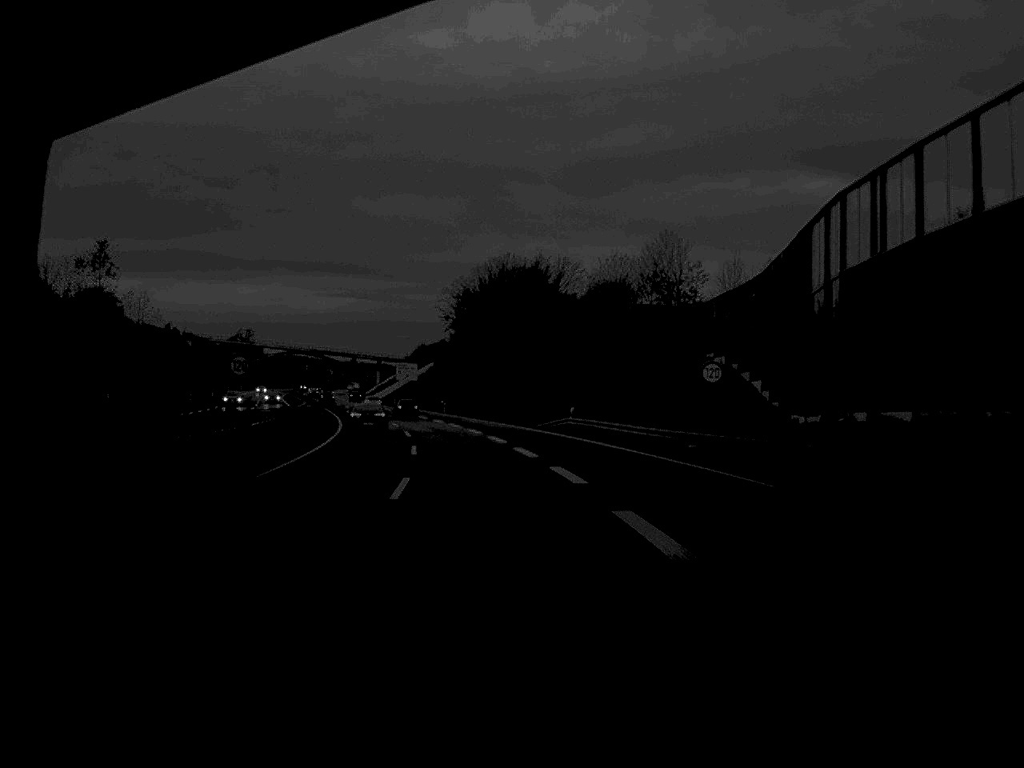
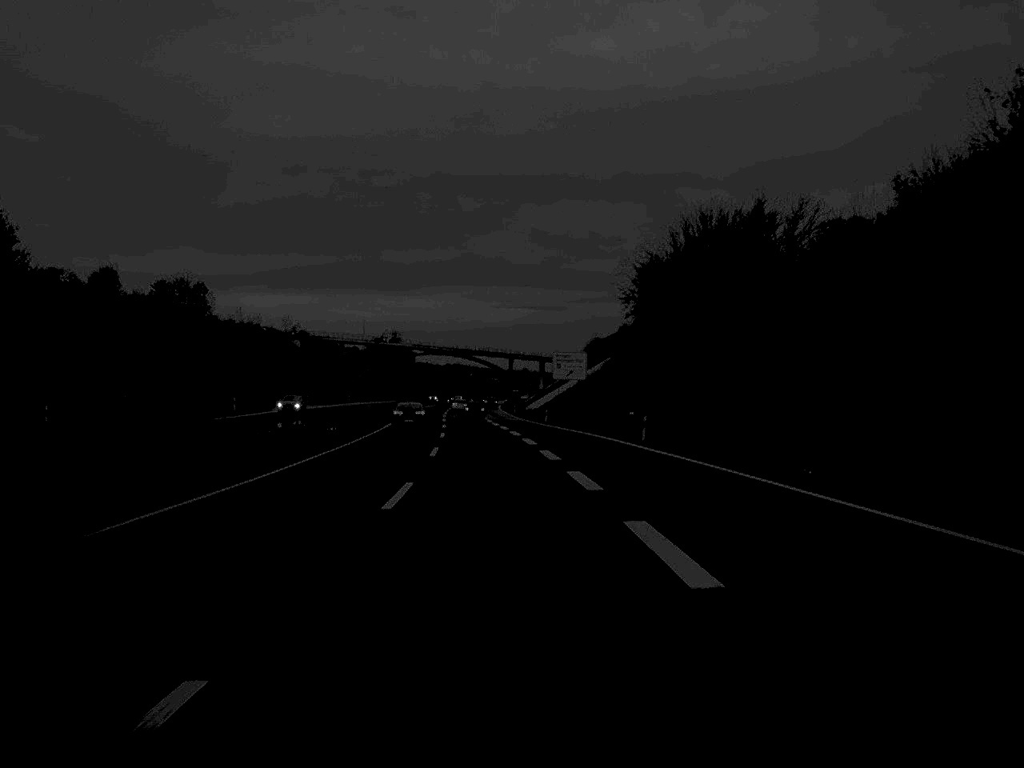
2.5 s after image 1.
(-5.4, +74.0) m; -8°
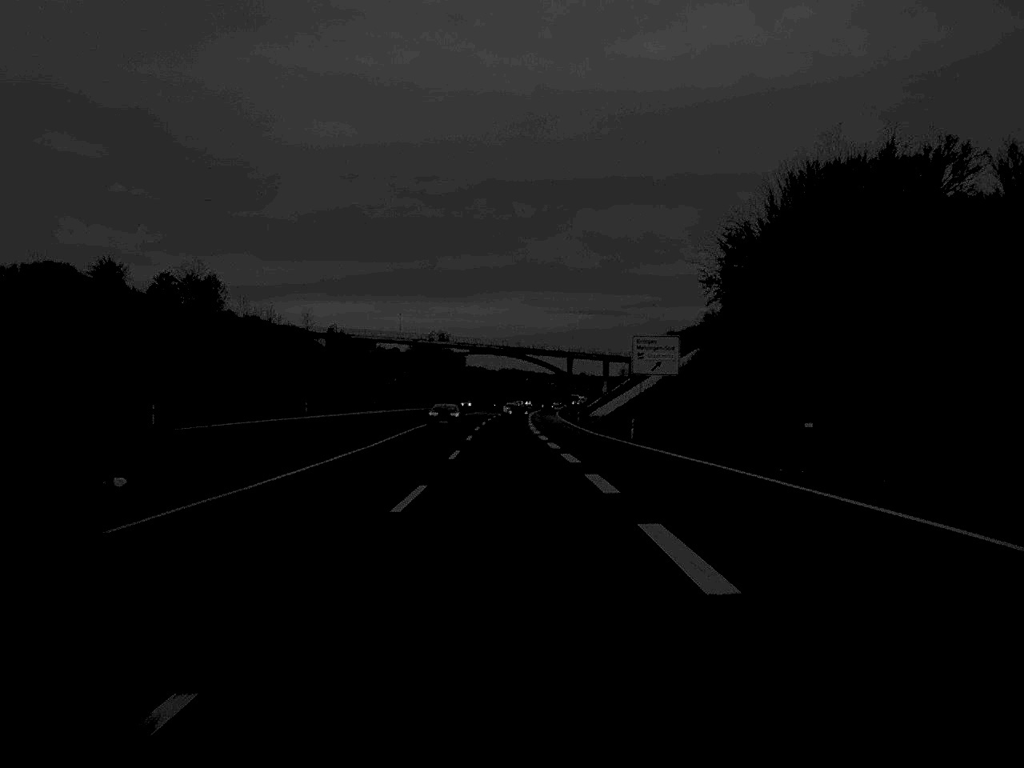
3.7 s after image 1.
(-0.8, +36.4) m; -2°
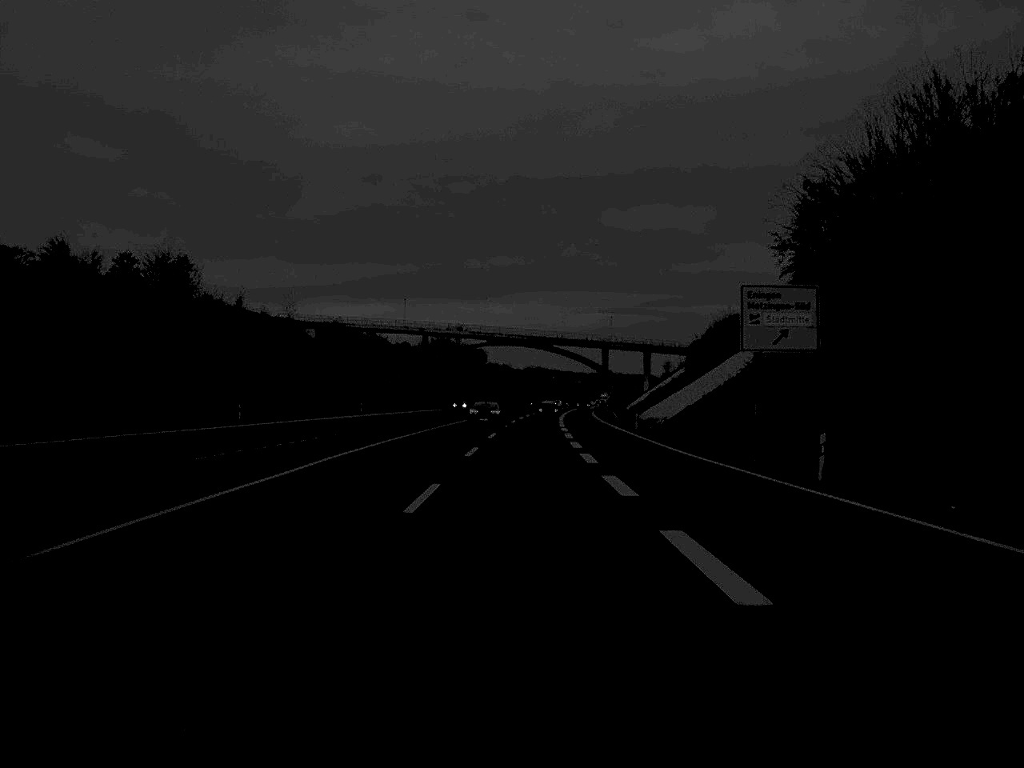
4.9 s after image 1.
(-0.4, +36.7) m; -1°
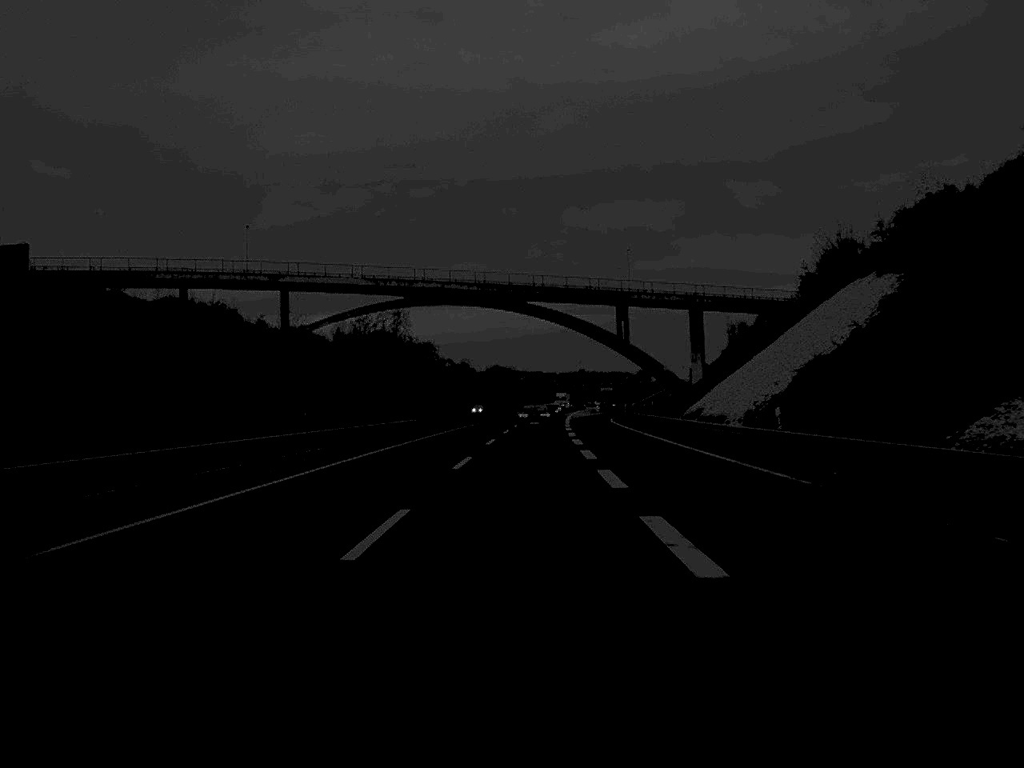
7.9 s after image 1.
(+1.0, +95.1) m; +2°
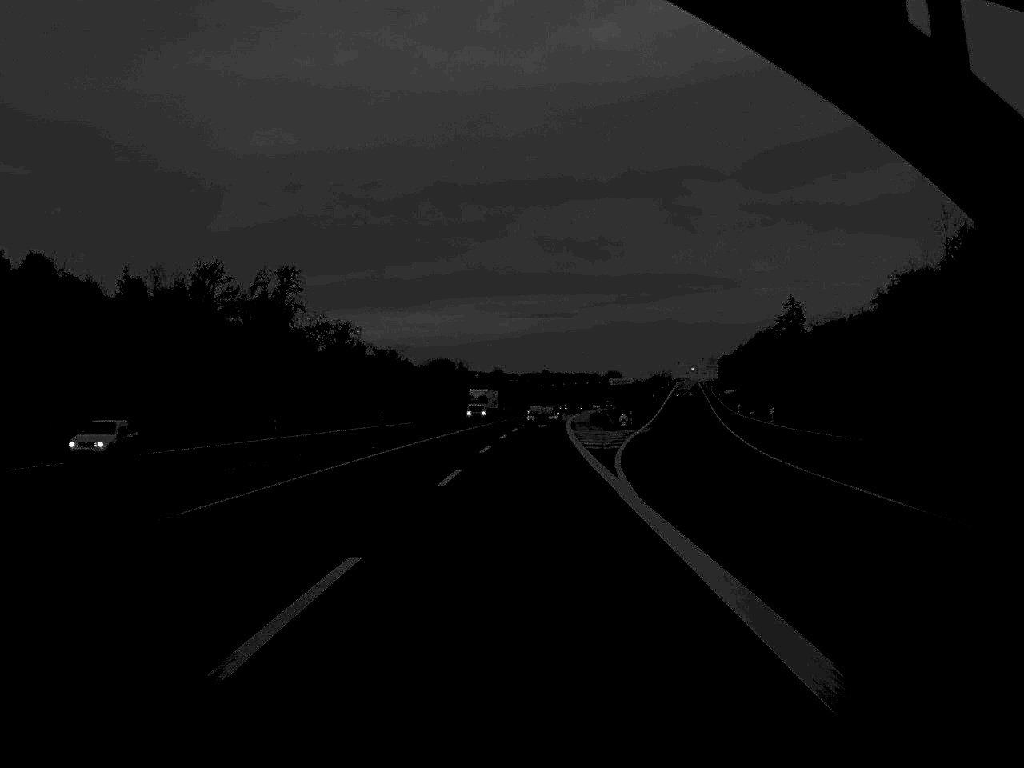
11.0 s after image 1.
(+1.4, +95.2) m; +2°
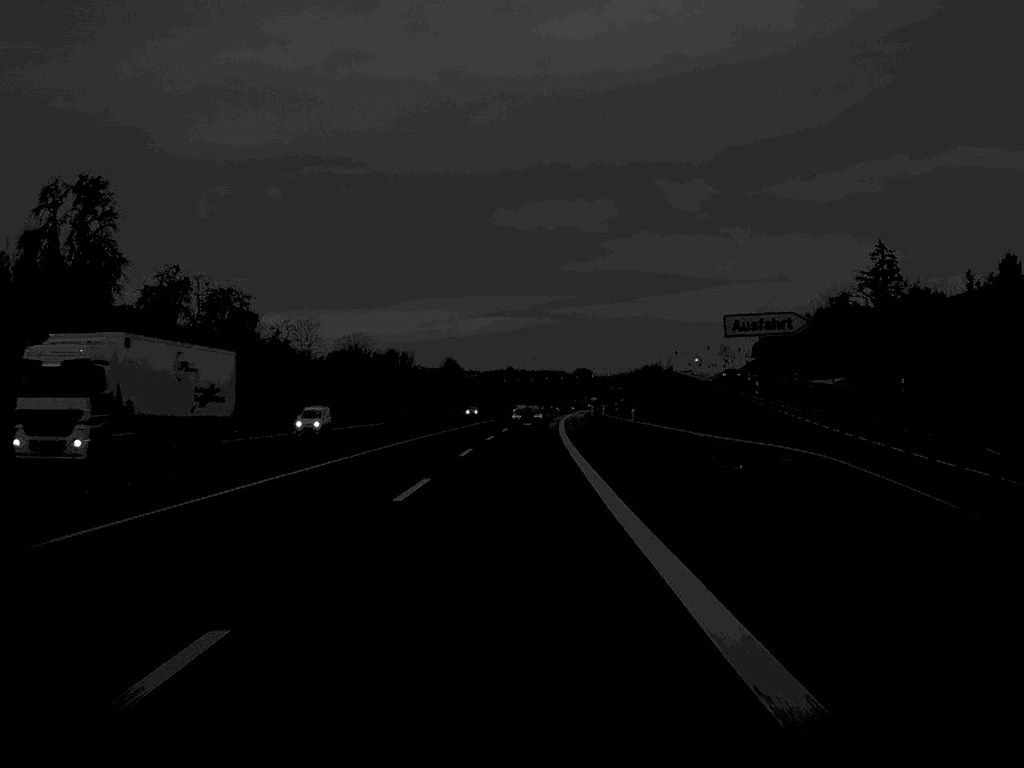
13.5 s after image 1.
(+1.2, +76.2) m; +2°
